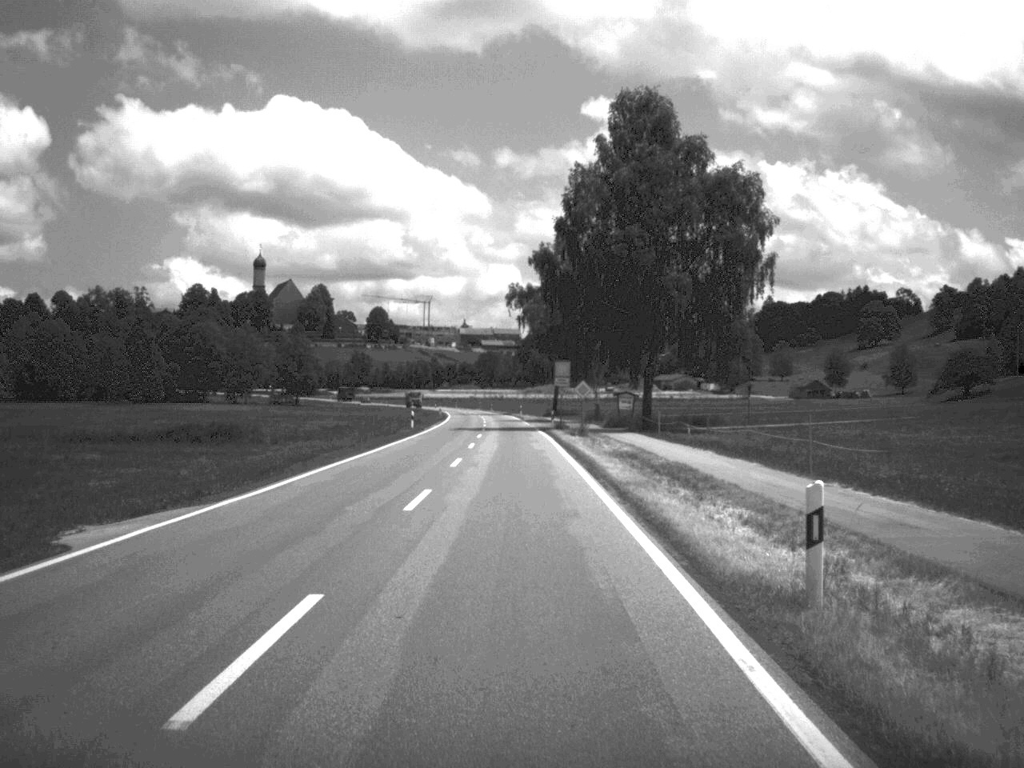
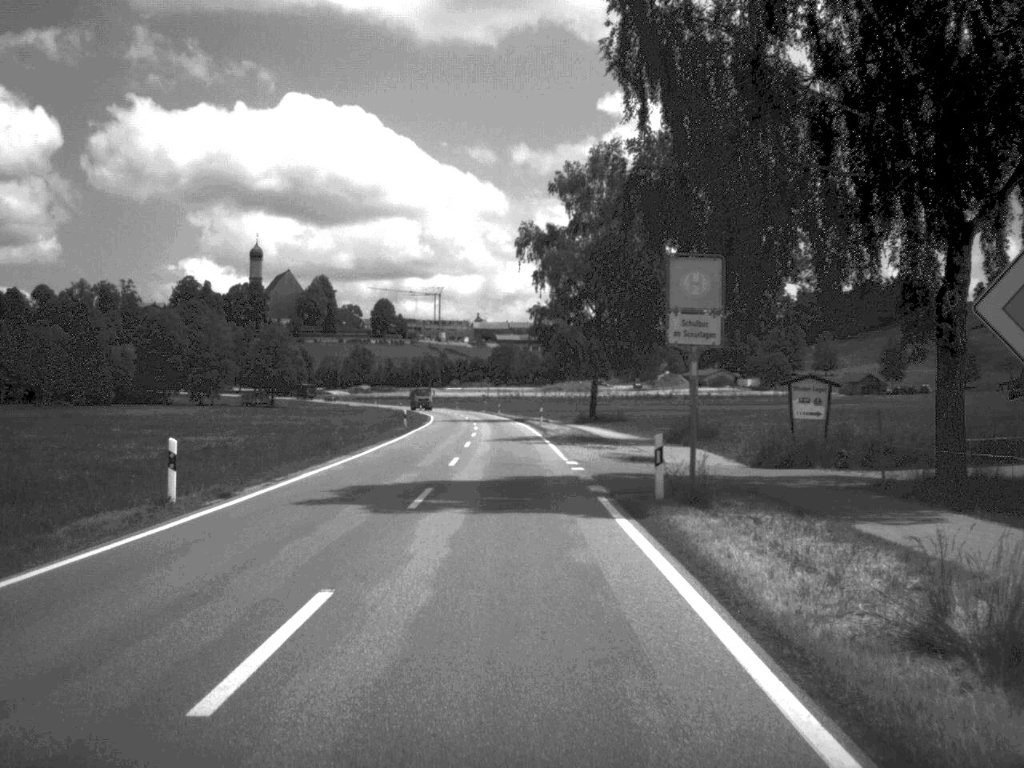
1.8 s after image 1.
(-0.3, +47.0) m; -1°
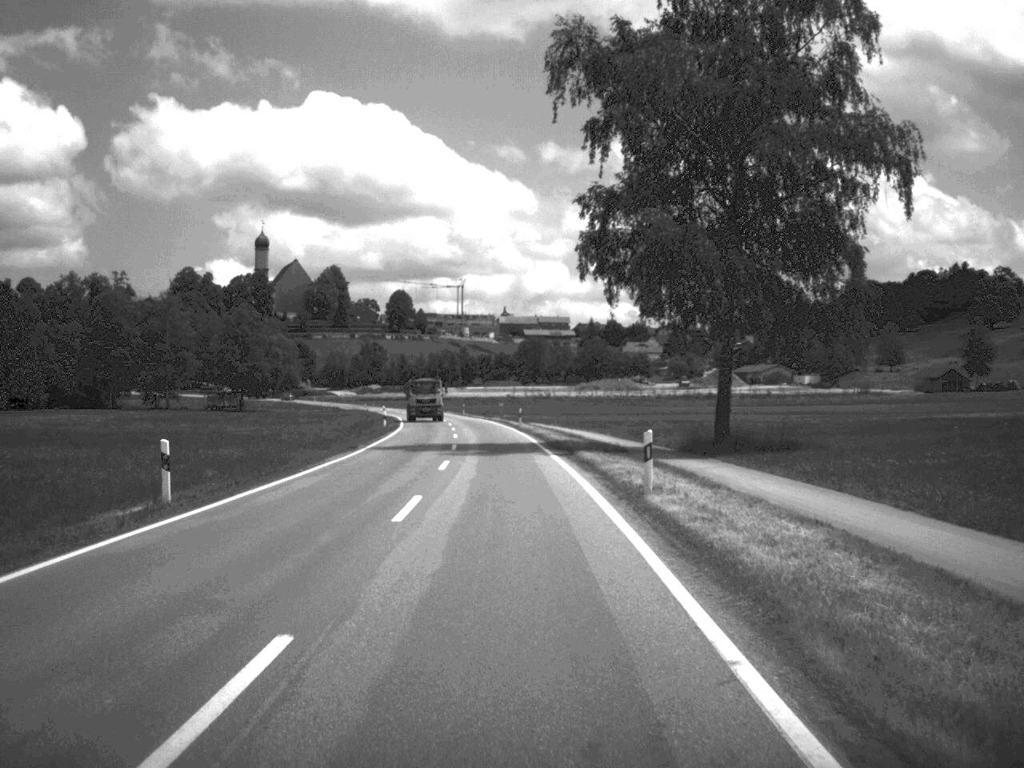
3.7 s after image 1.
(-0.6, +49.3) m; -2°
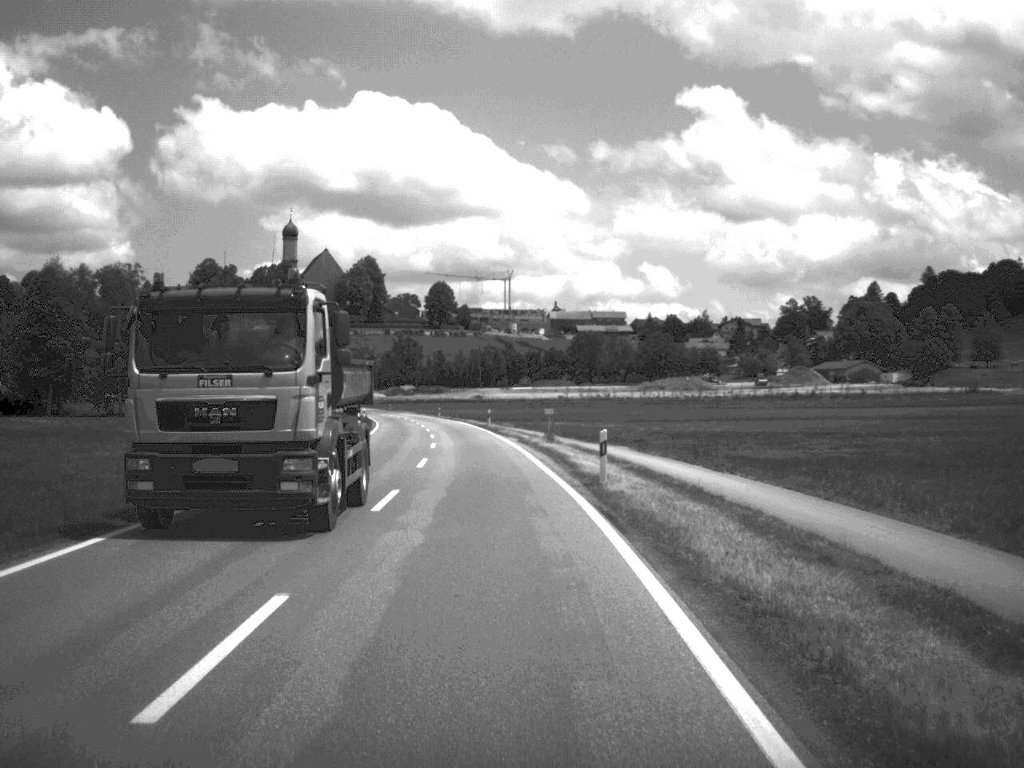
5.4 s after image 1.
(-0.8, +45.7) m; -3°
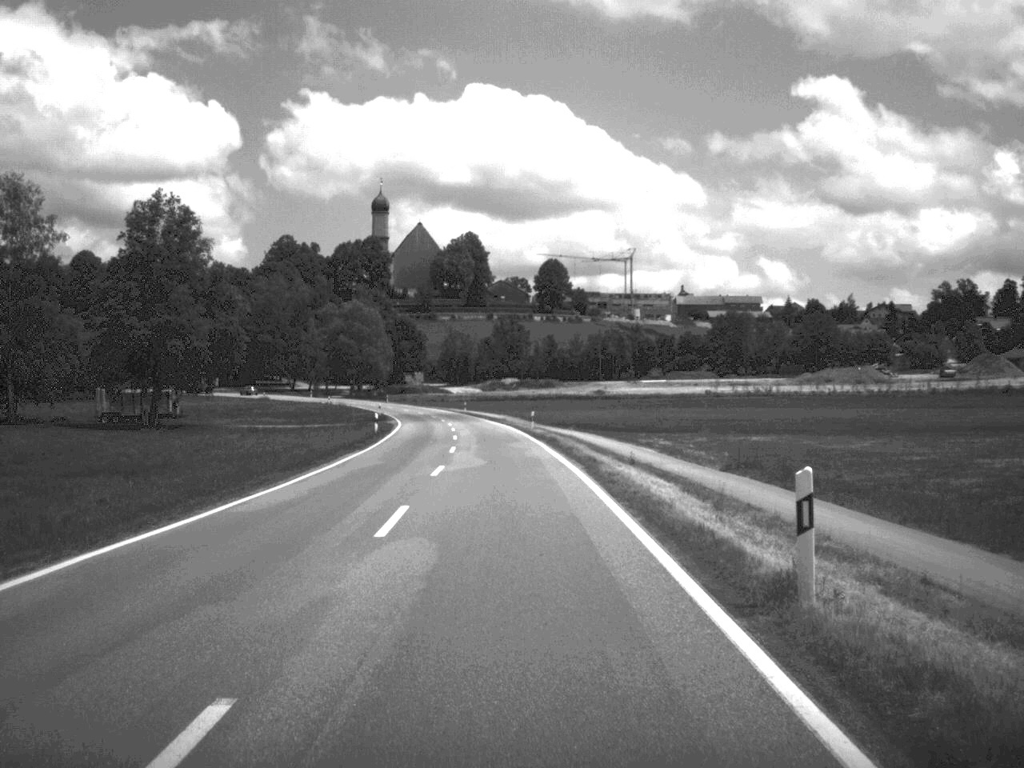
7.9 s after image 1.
(-3.3, +62.8) m; -5°
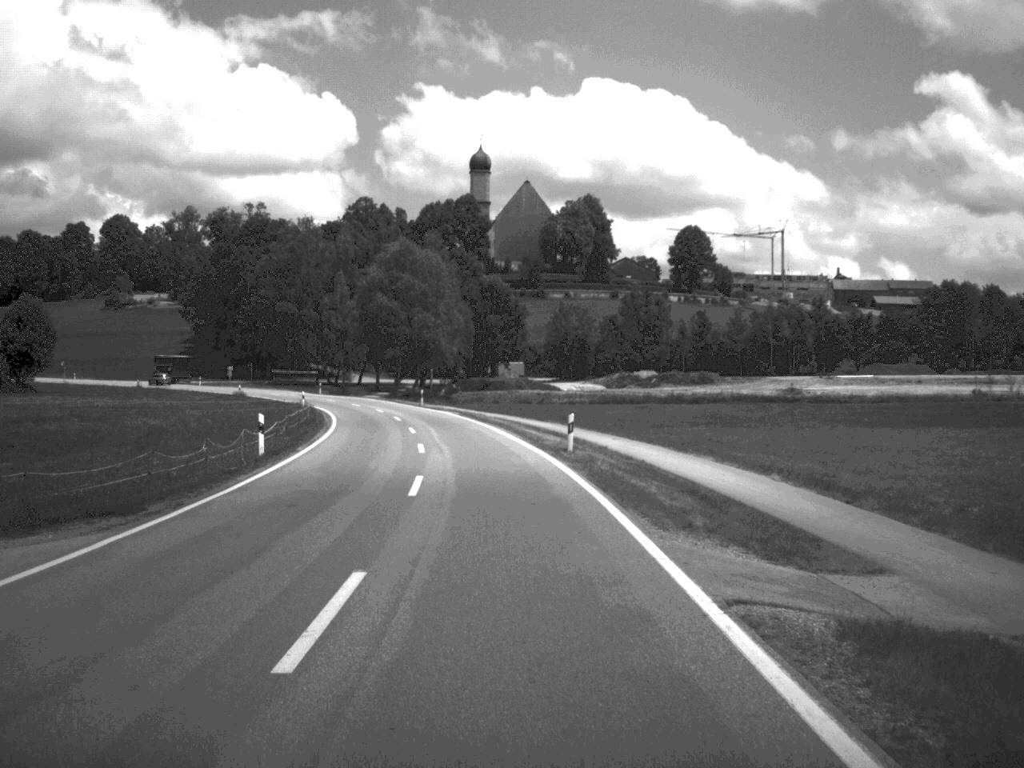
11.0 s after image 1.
(-3.5, +77.9) m; -6°
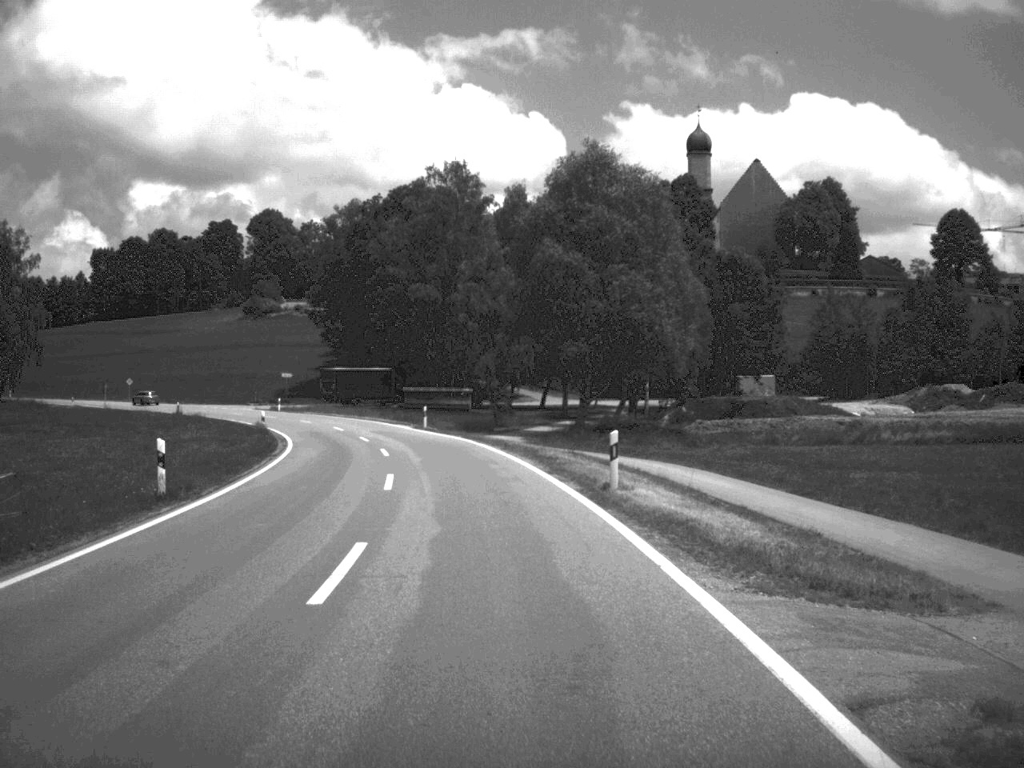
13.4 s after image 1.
(-4.3, +56.8) m; -10°
